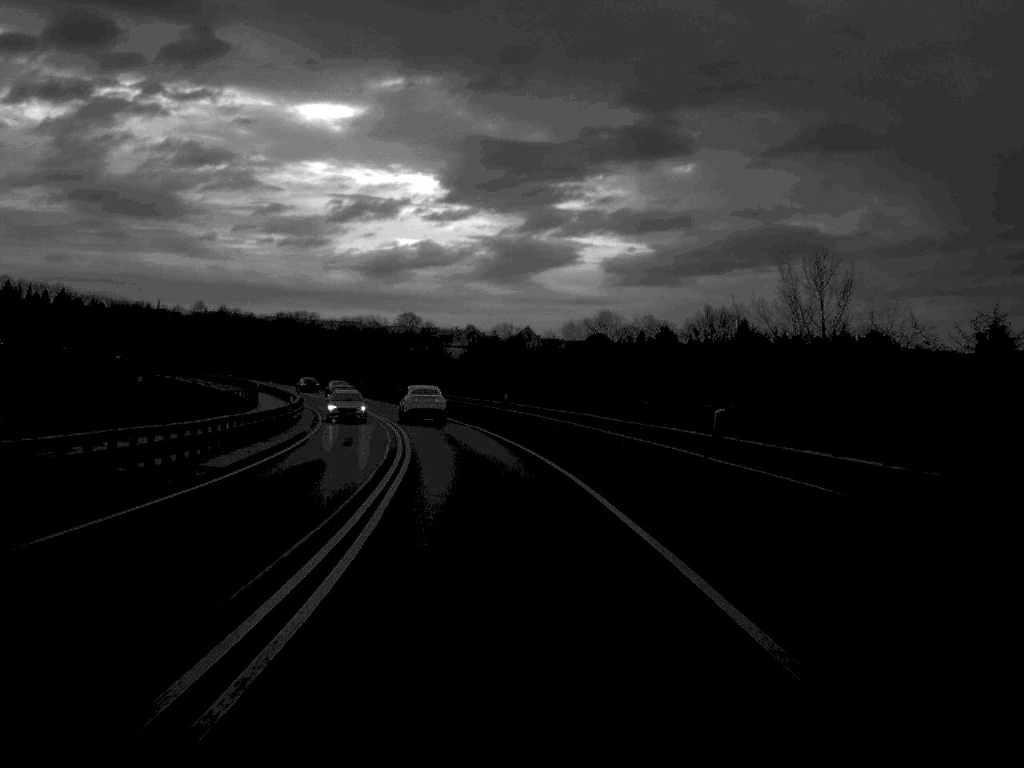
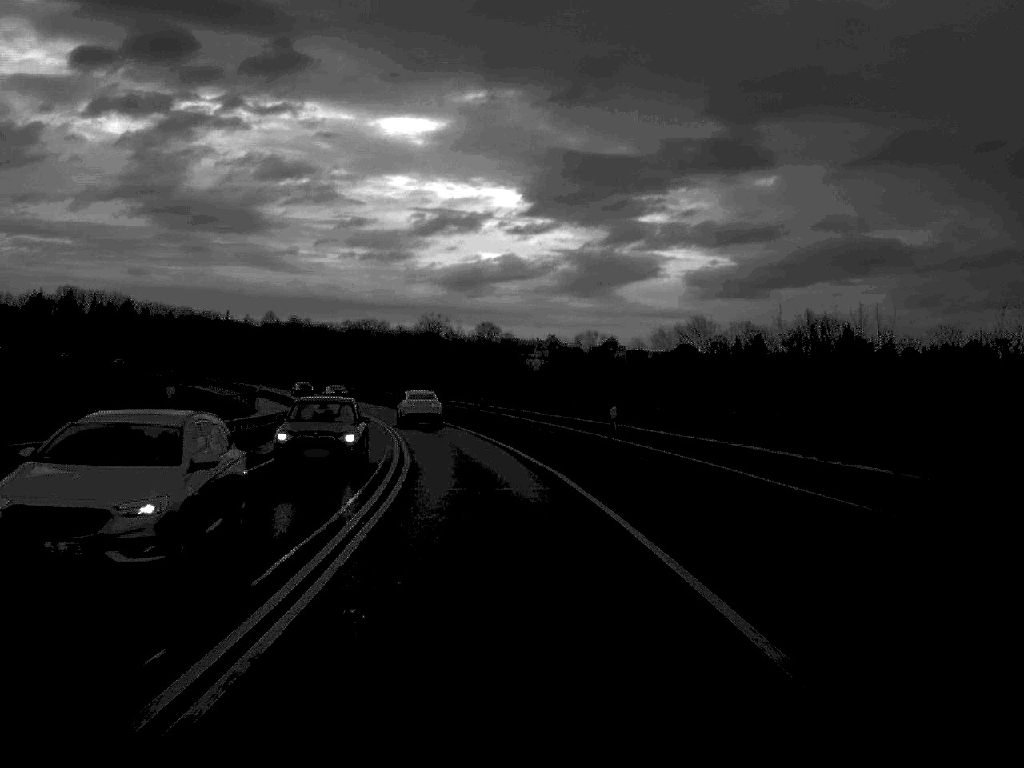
(-0.8, +25.5) m; -4°
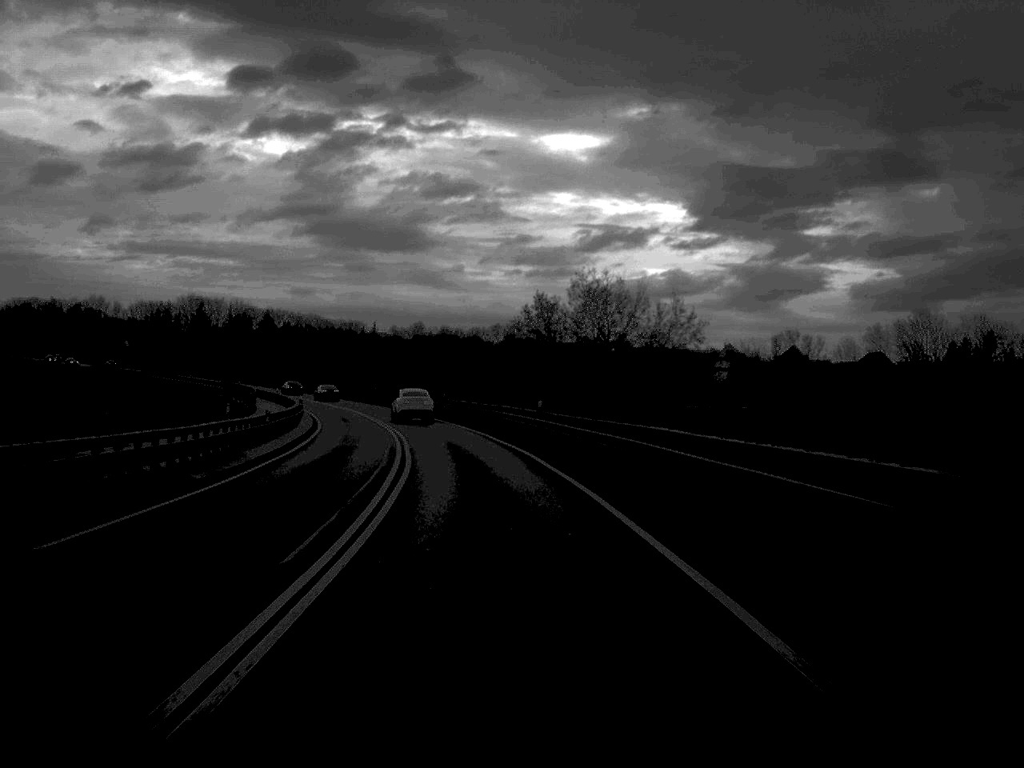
(-3.6, +52.6) m; -7°
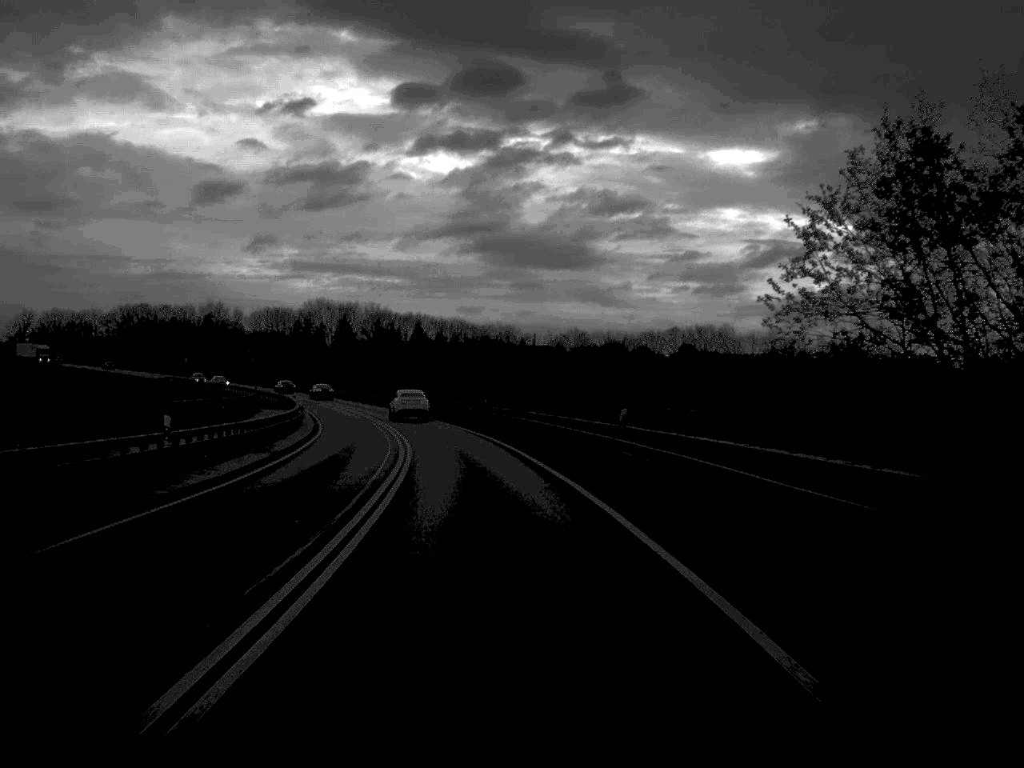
(-3.3, +50.8) m; -7°
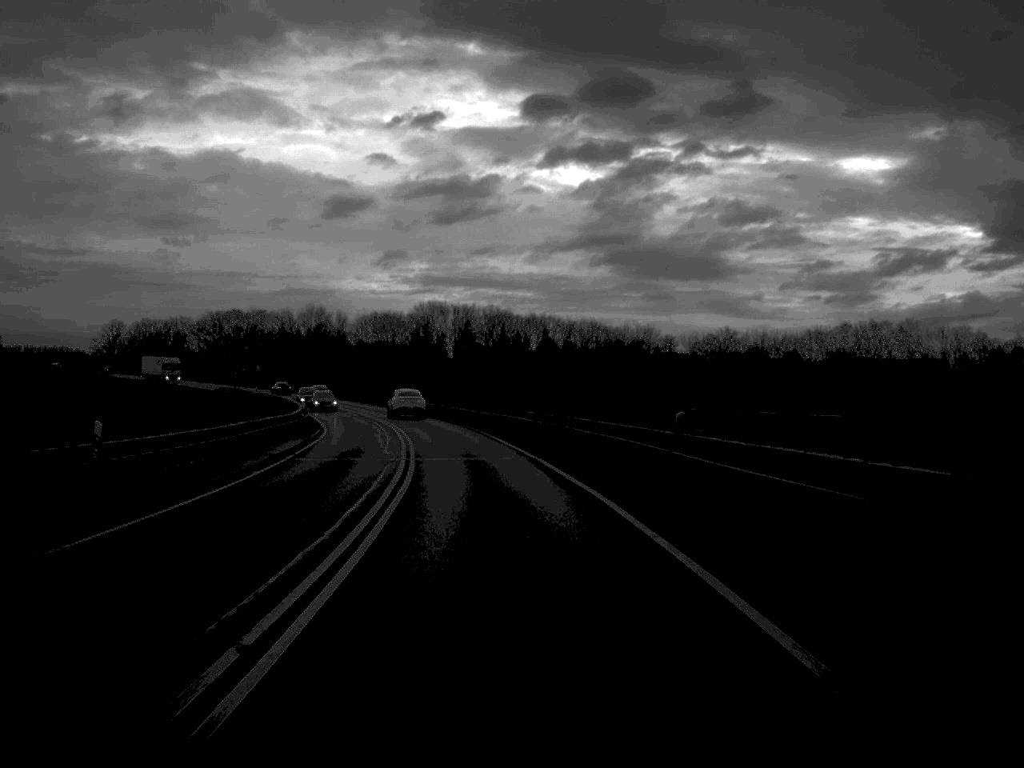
(-2.0, +39.7) m; -6°
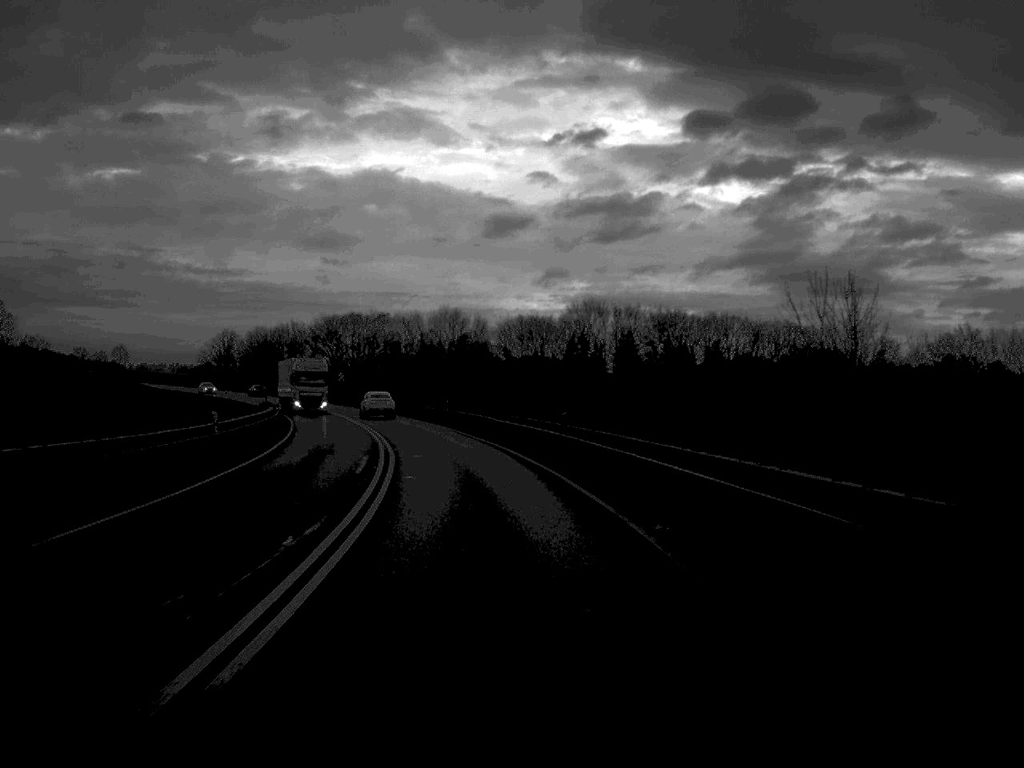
(-3.3, +53.2) m; -7°
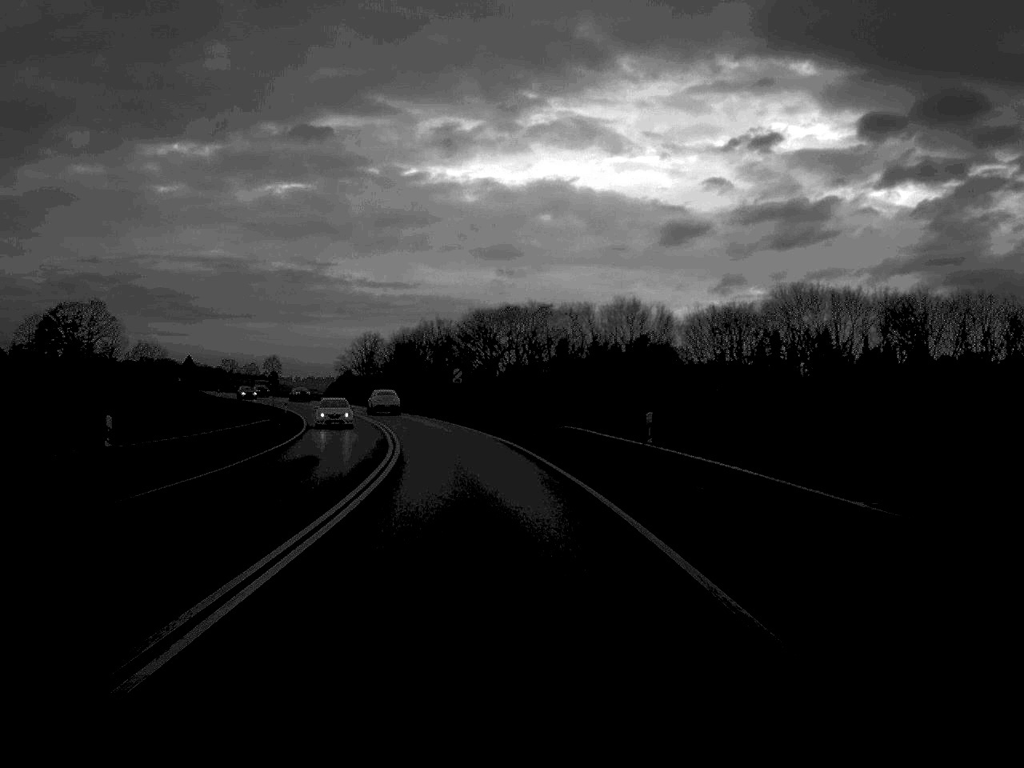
(-3.4, +50.2) m; -8°
